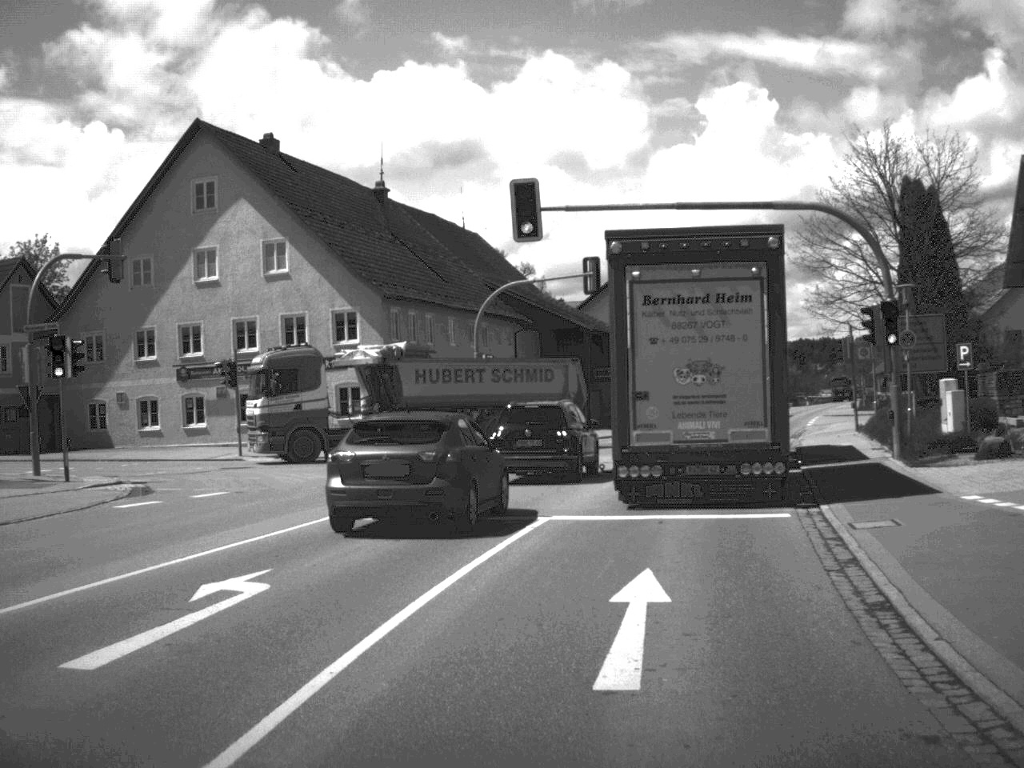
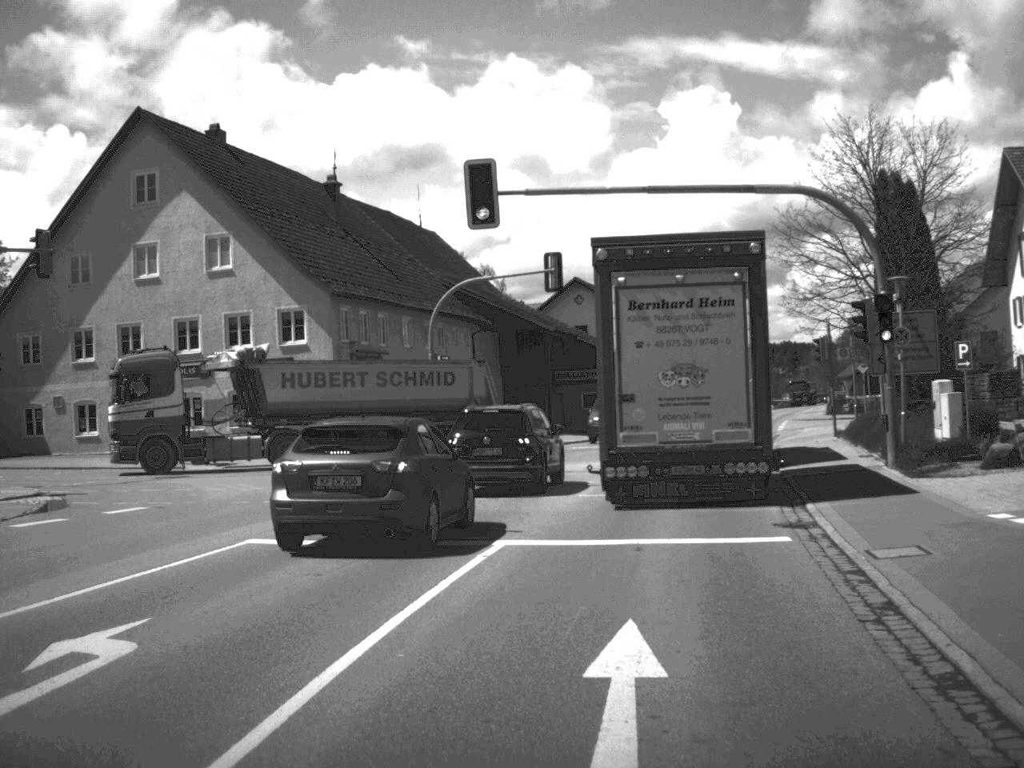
(0.0, +2.6) m; +2°
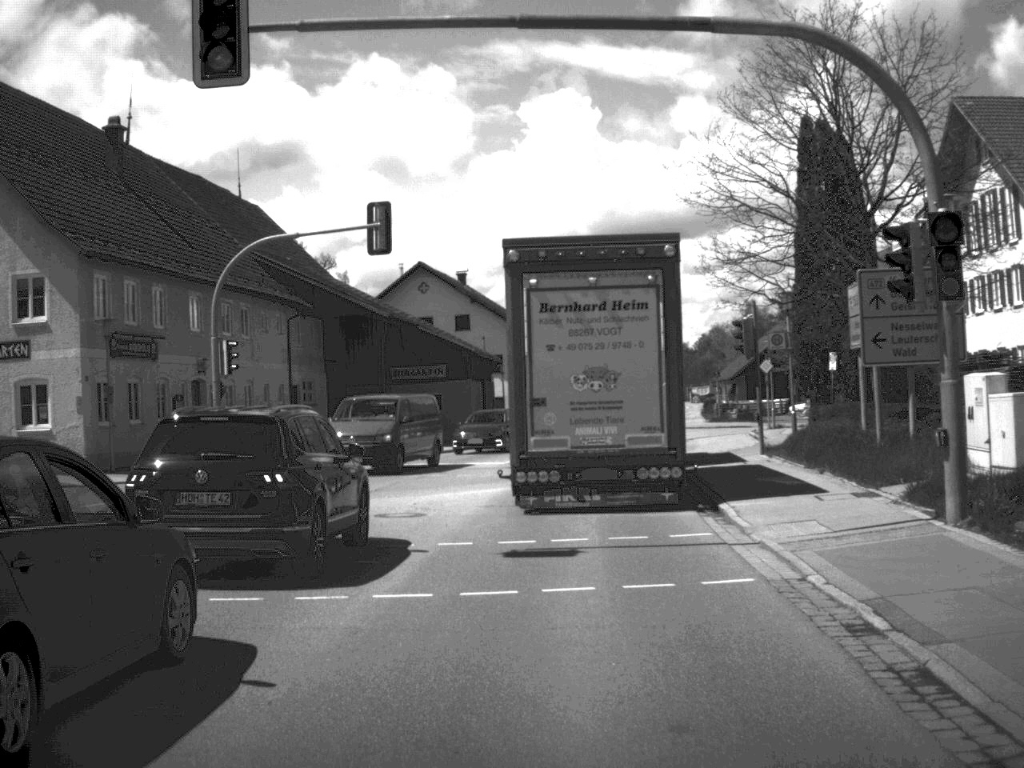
(+0.7, +11.4) m; +7°
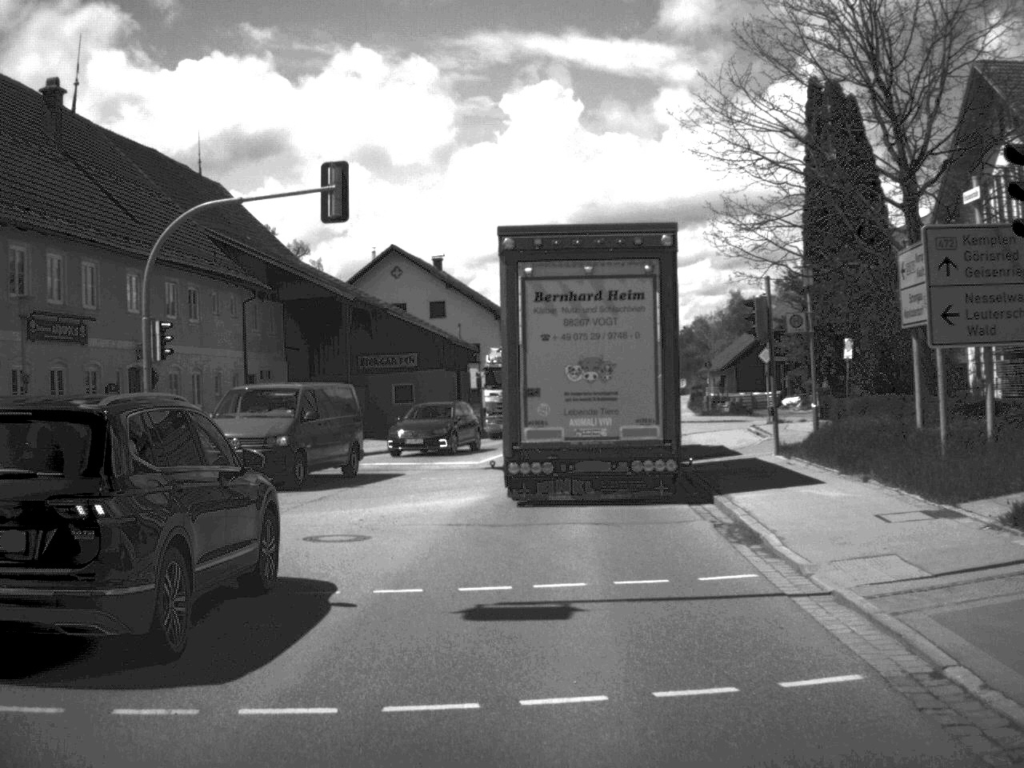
(0.0, +4.3) m; +1°
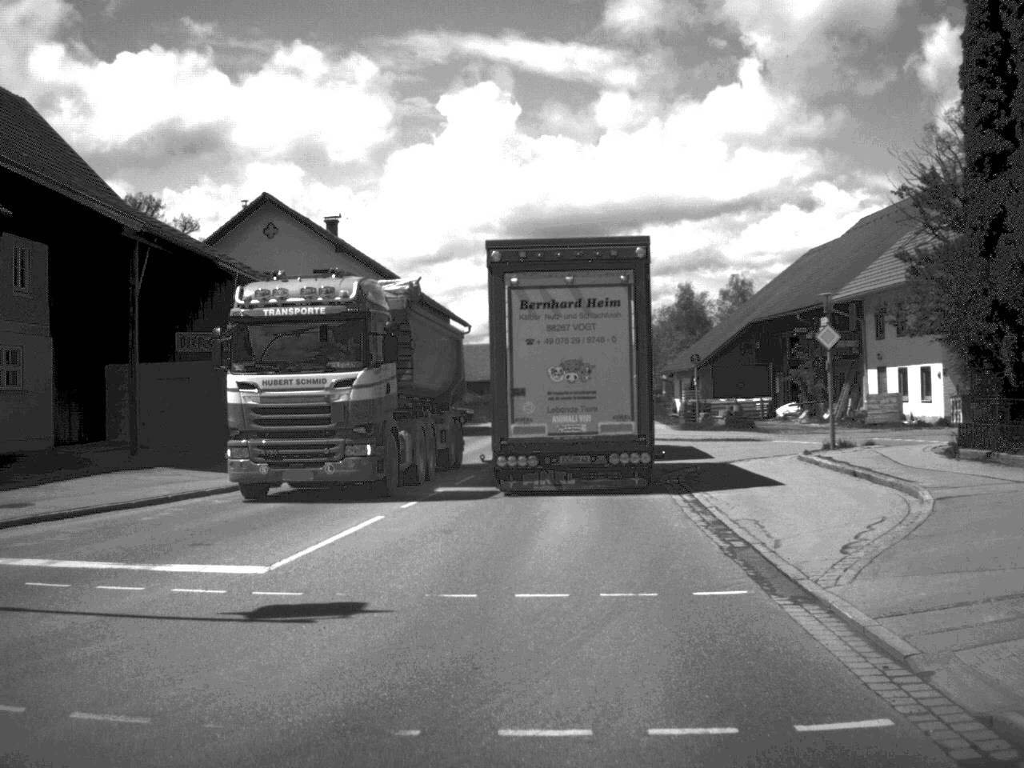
(+0.4, +19.0) m; +3°
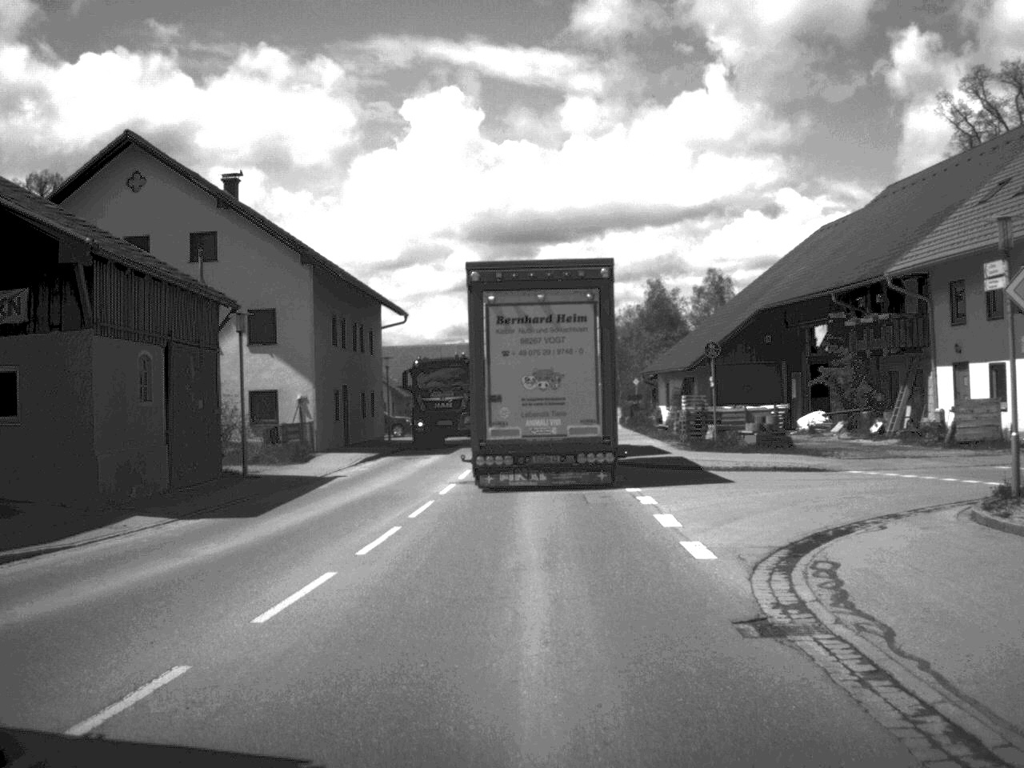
(+0.3, +14.0) m; +2°
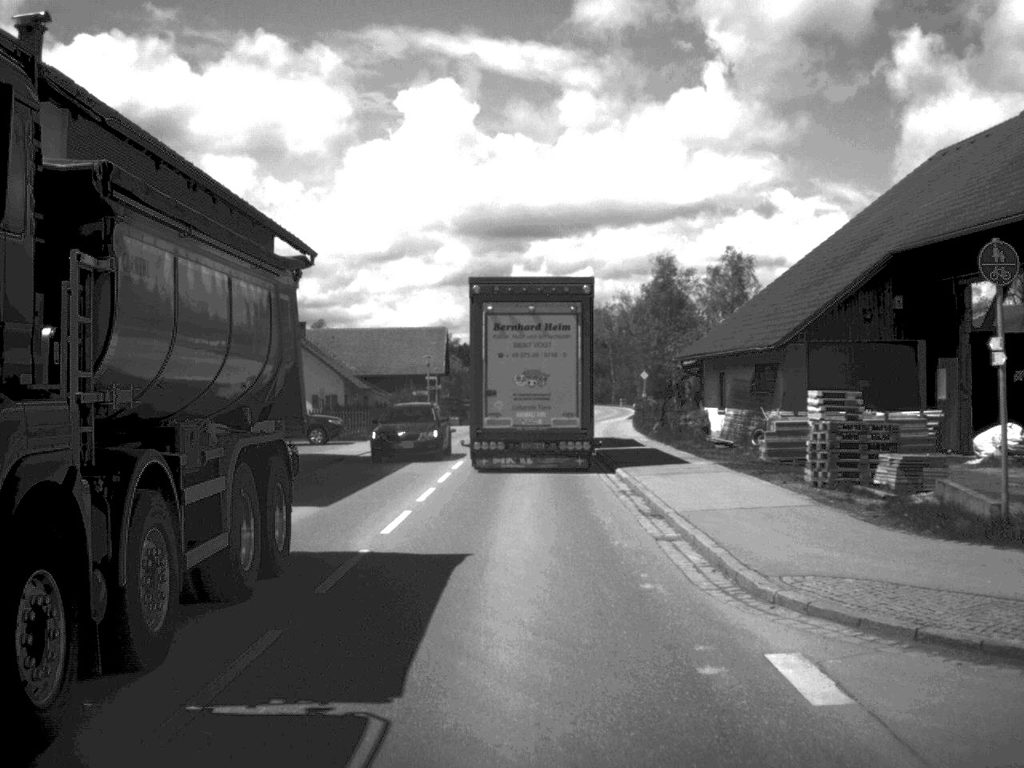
(+0.2, +21.1) m; +1°
